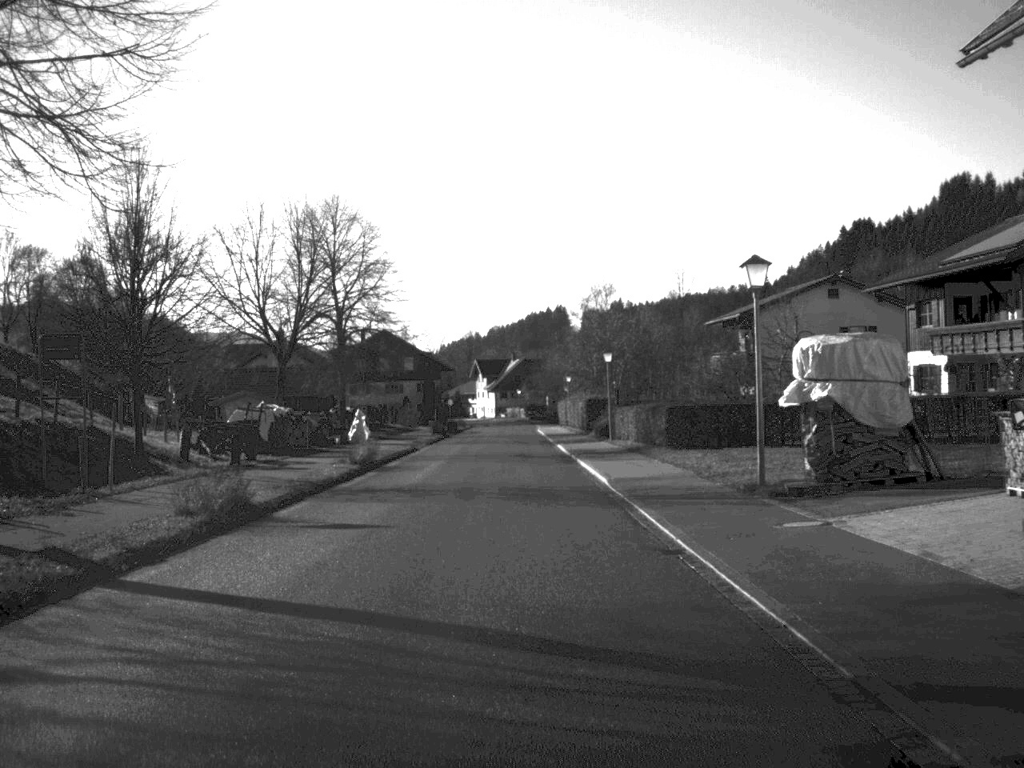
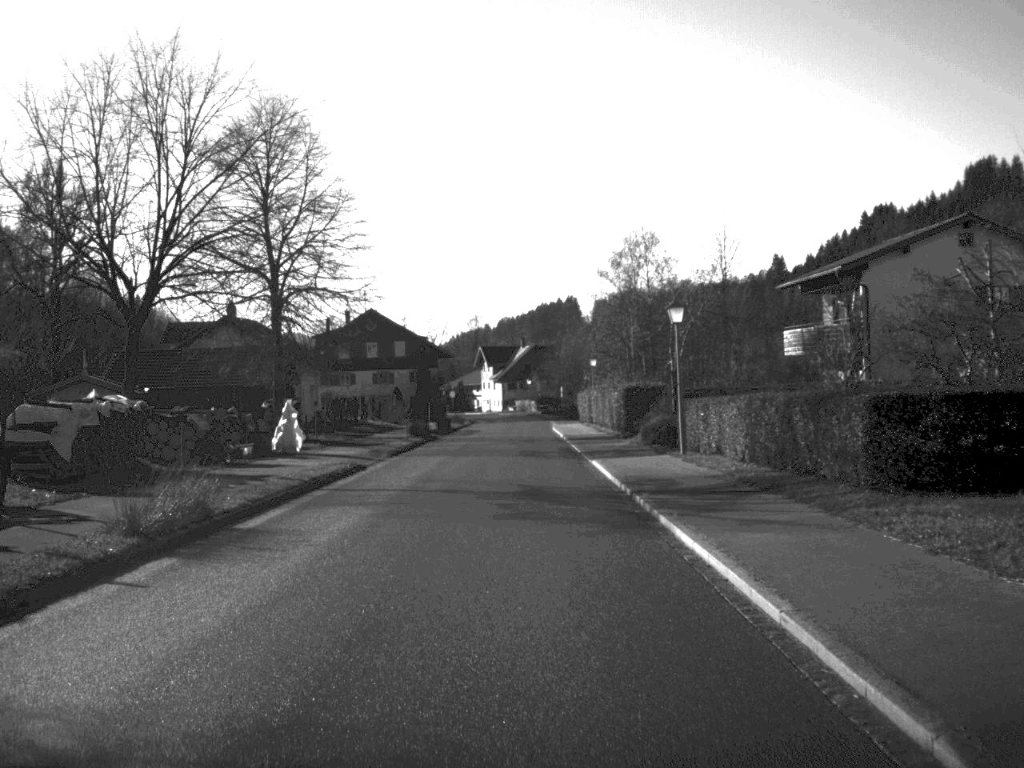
(-0.1, +20.9) m; 0°
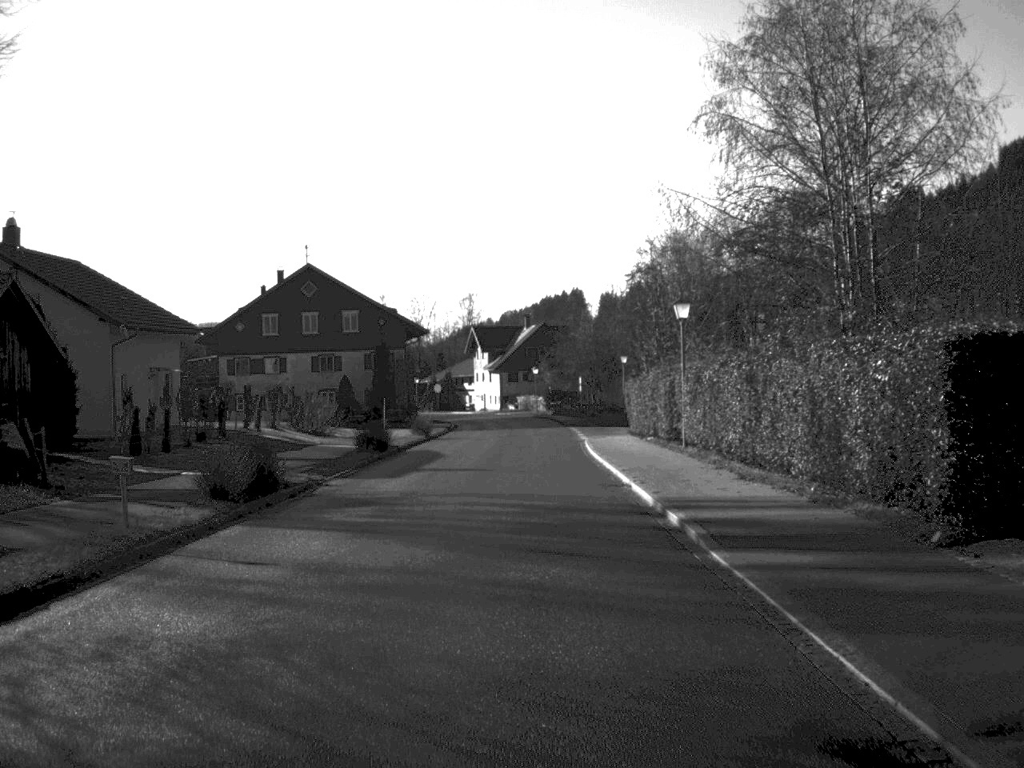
(-0.2, +37.7) m; 0°
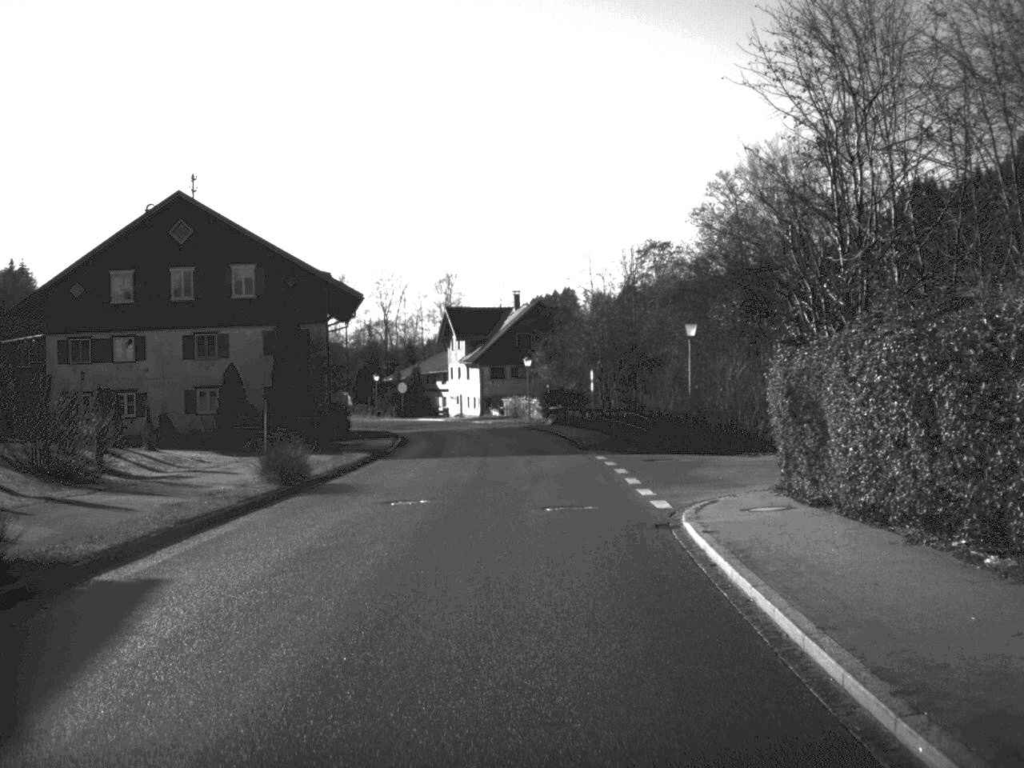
(+0.1, +30.5) m; 0°
